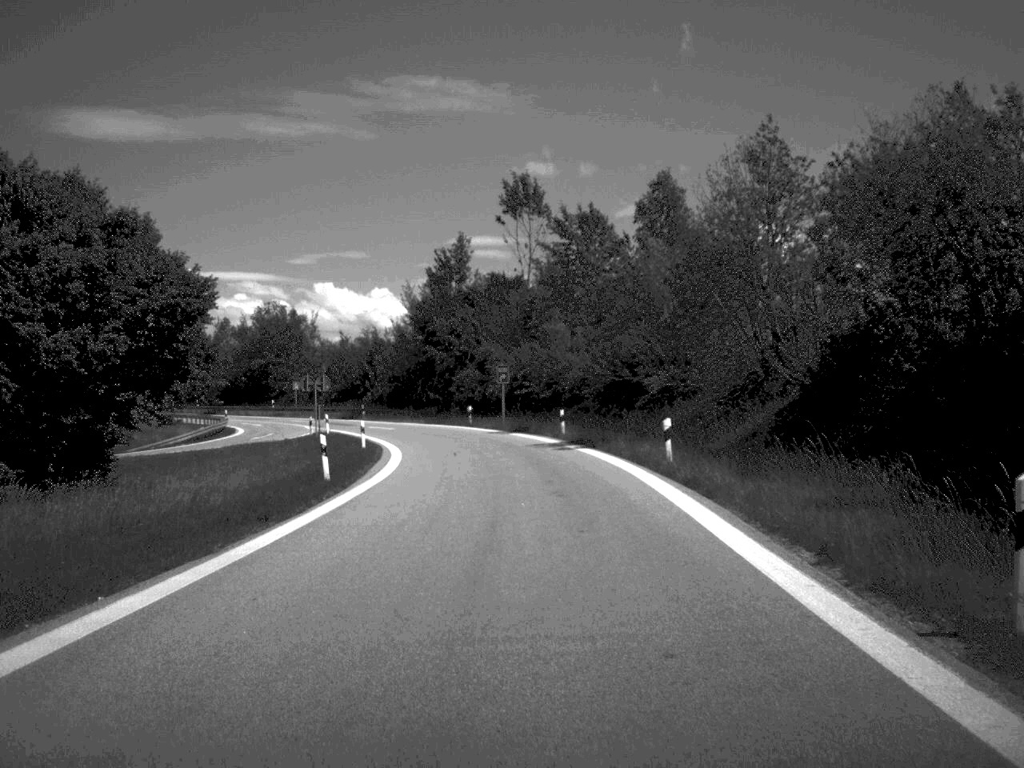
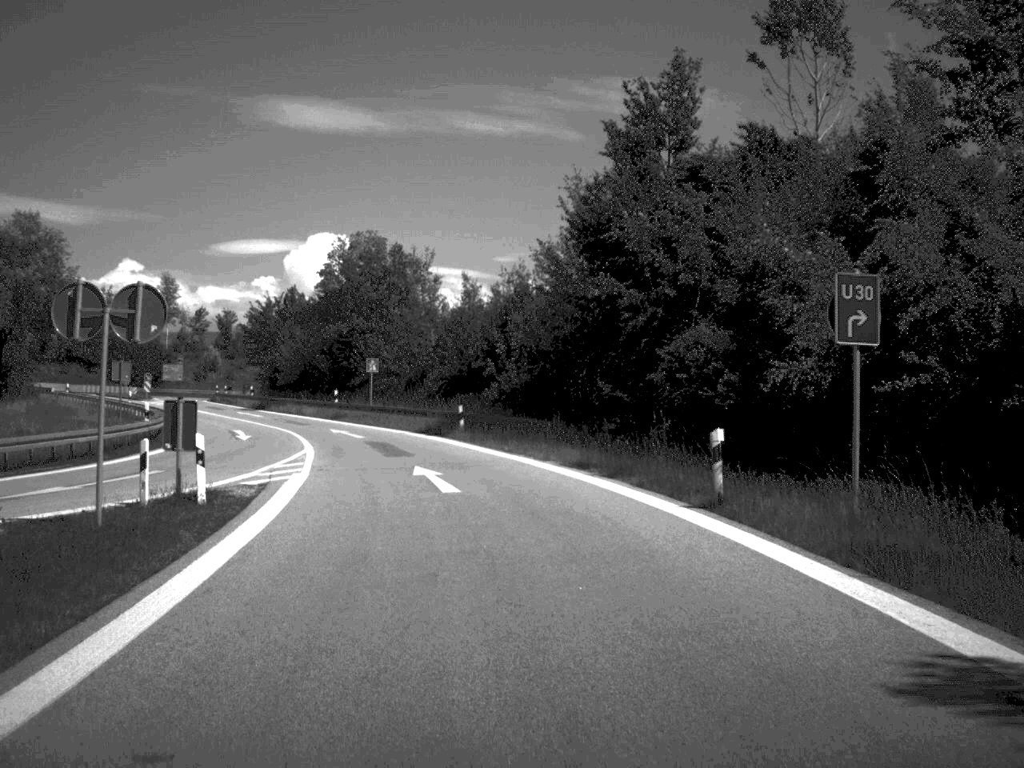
(-2.8, +47.7) m; -9°
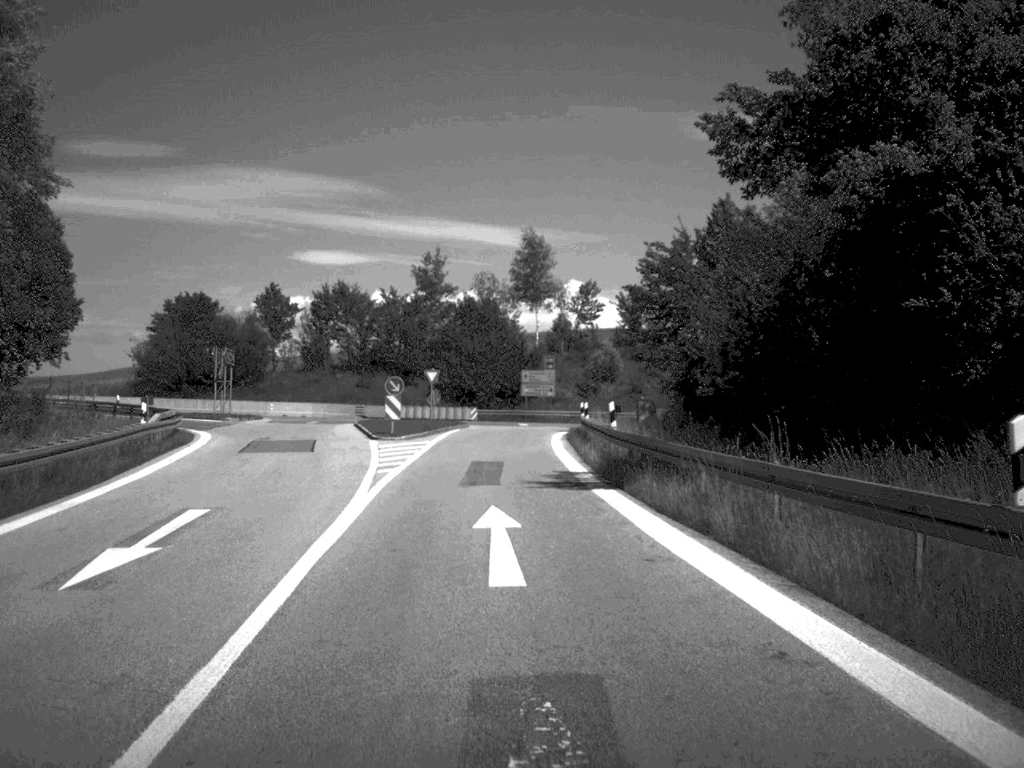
(-9.2, +52.9) m; -20°
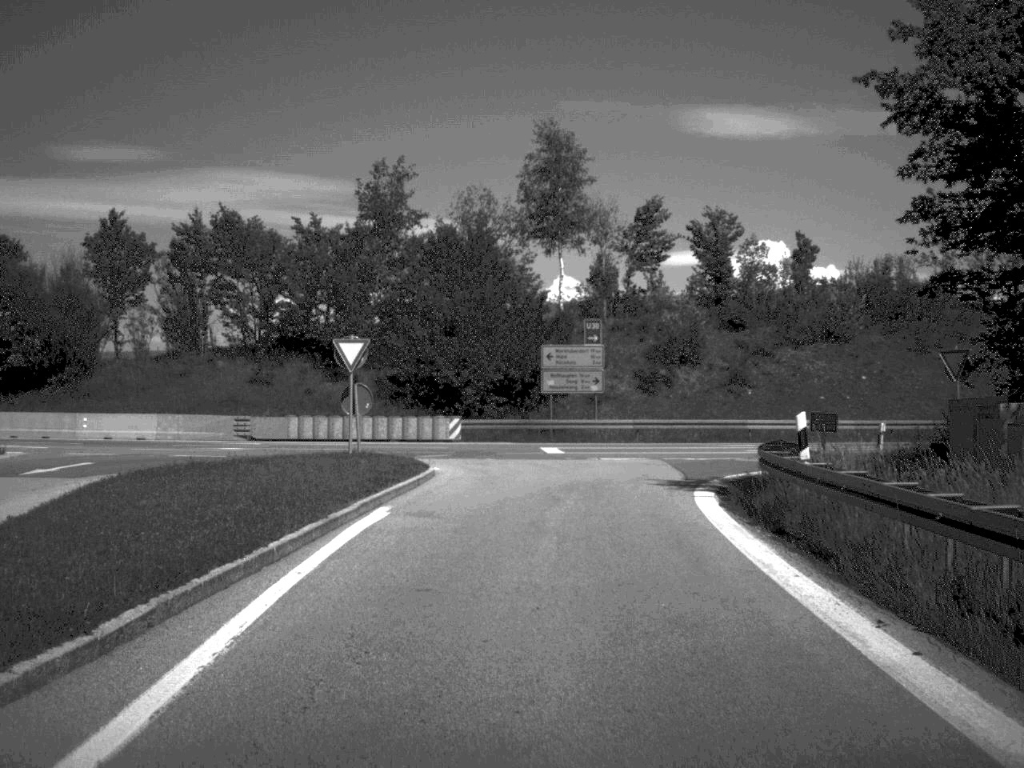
(-1.0, +37.2) m; 0°
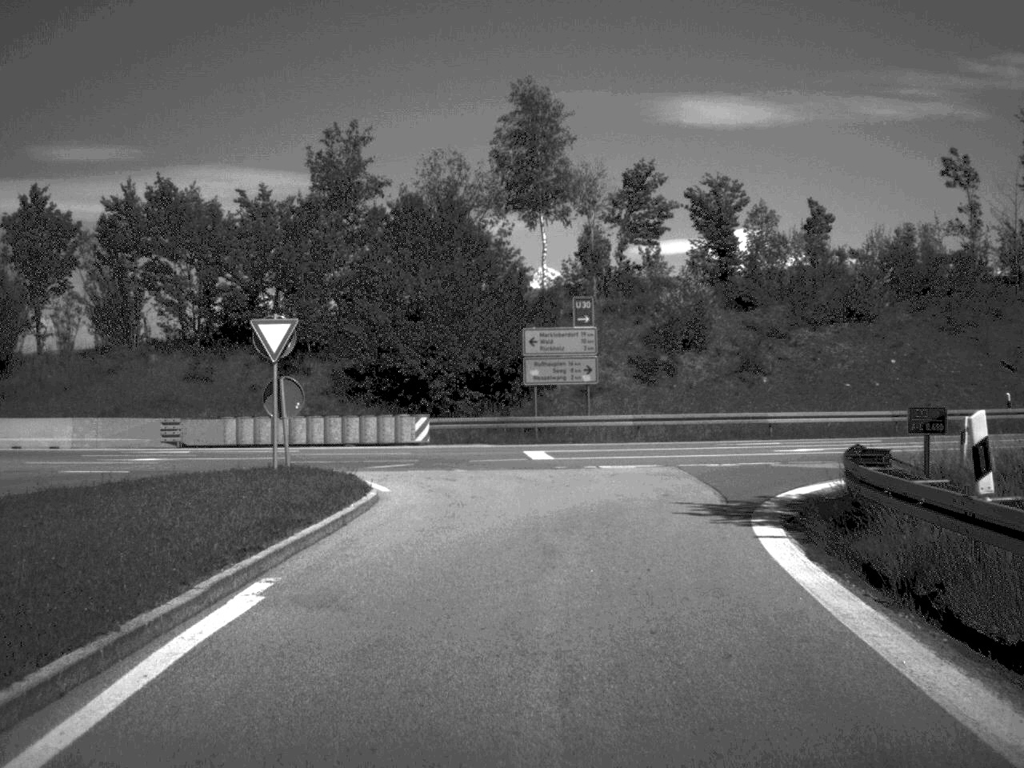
(0.0, +6.8) m; +1°
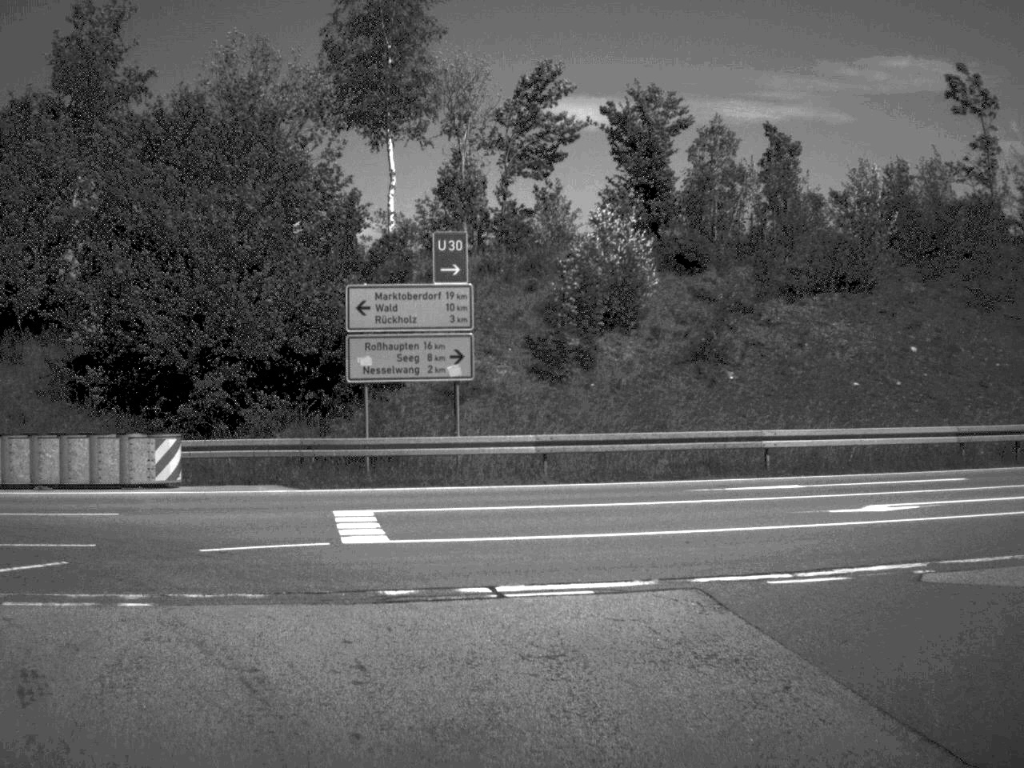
(+0.4, +15.6) m; +7°
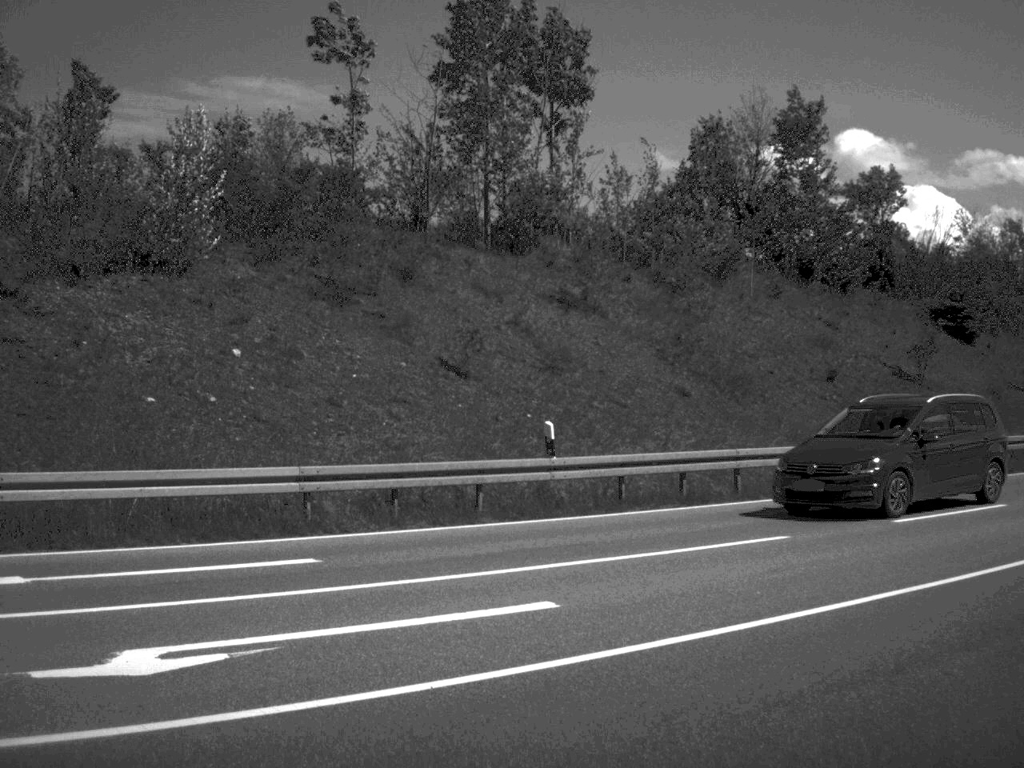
(+2.0, +8.5) m; +30°
